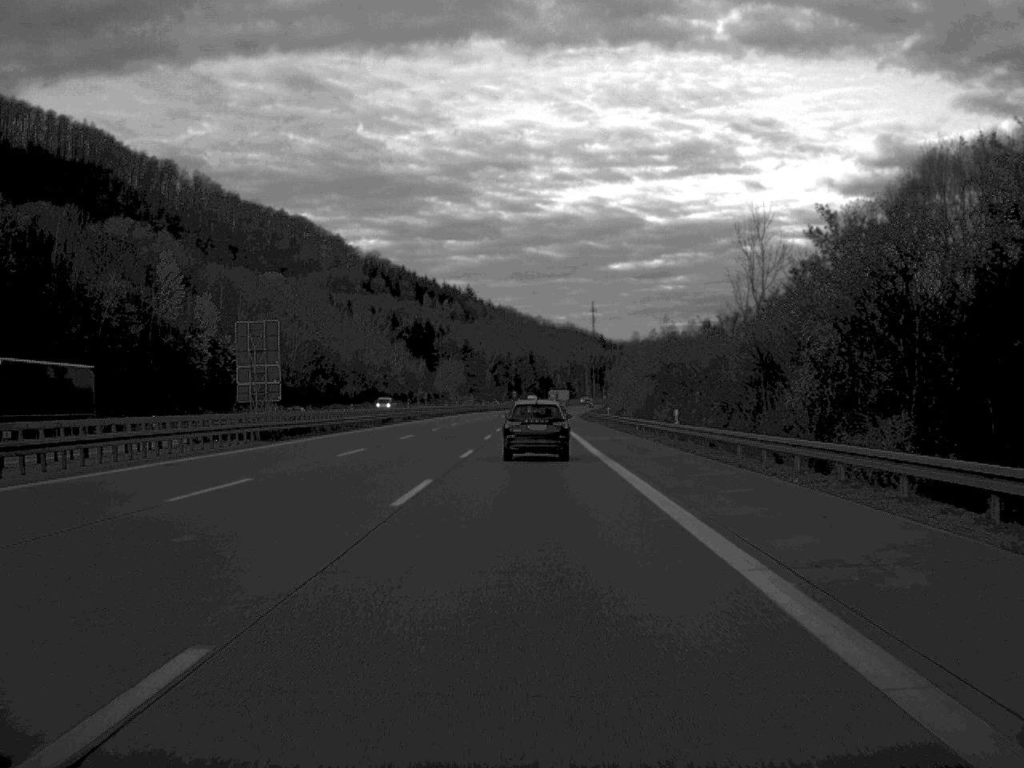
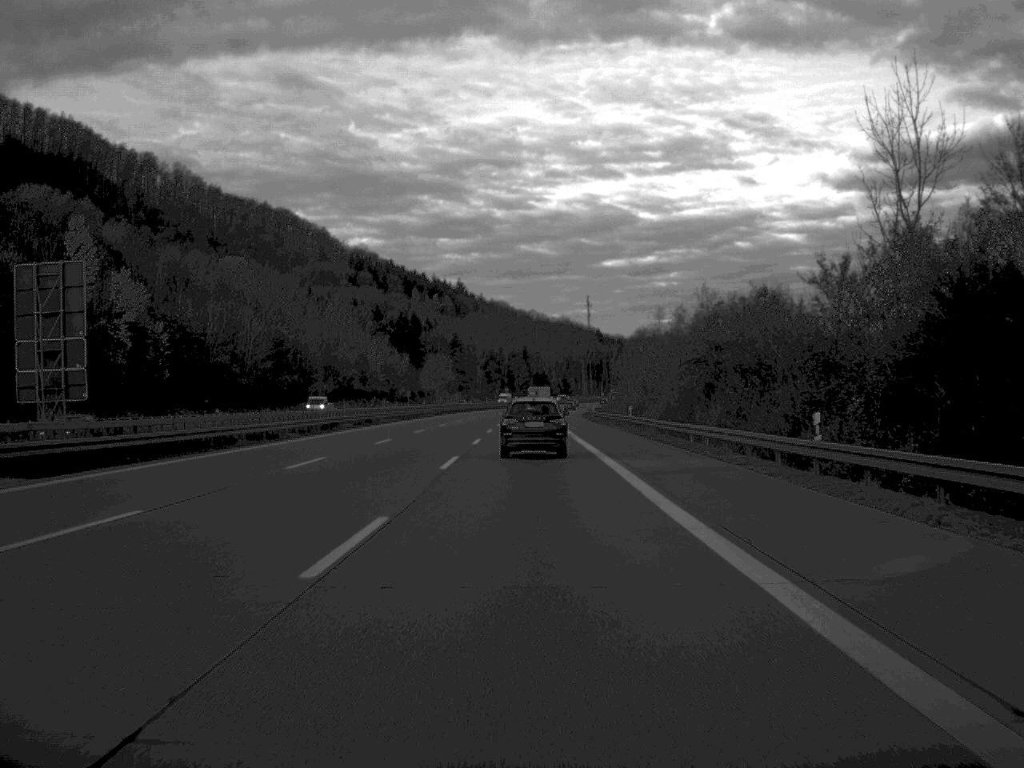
(+0.1, +25.4) m; 0°
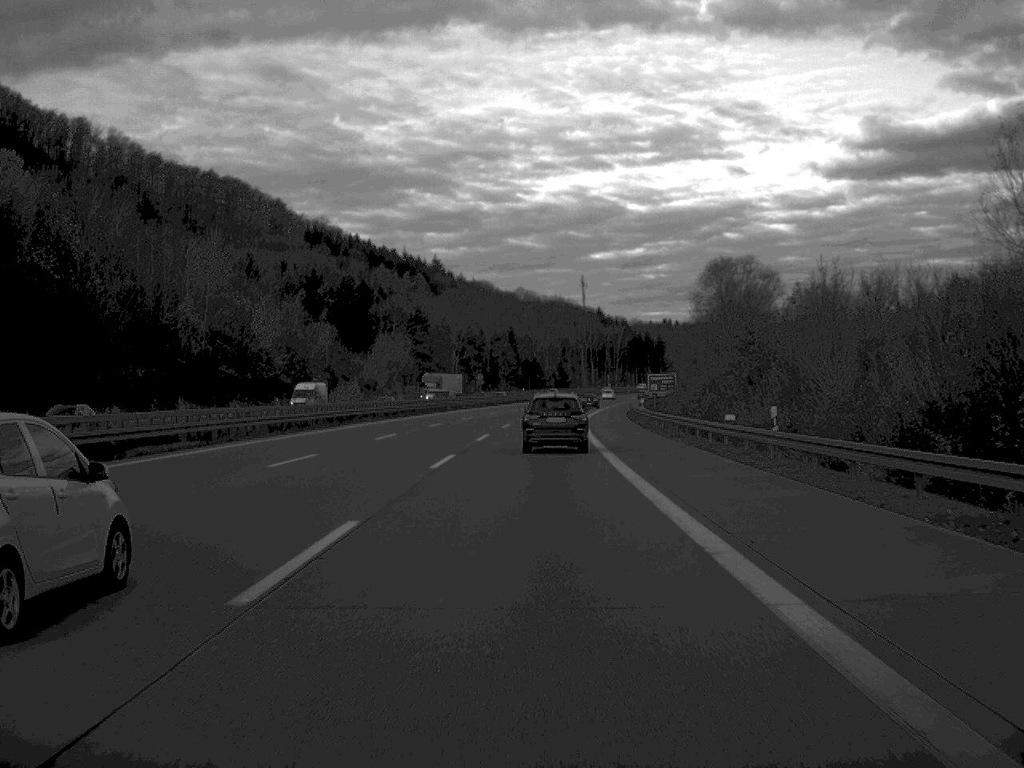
(+0.3, +91.1) m; +1°
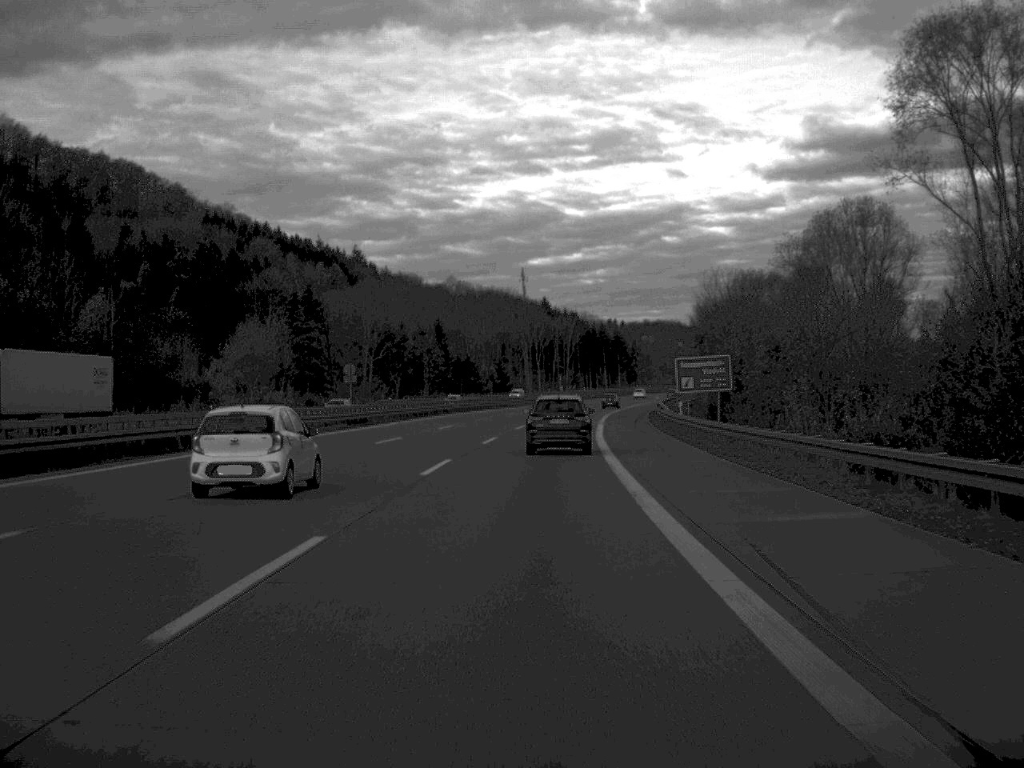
(+1.6, +72.1) m; +3°
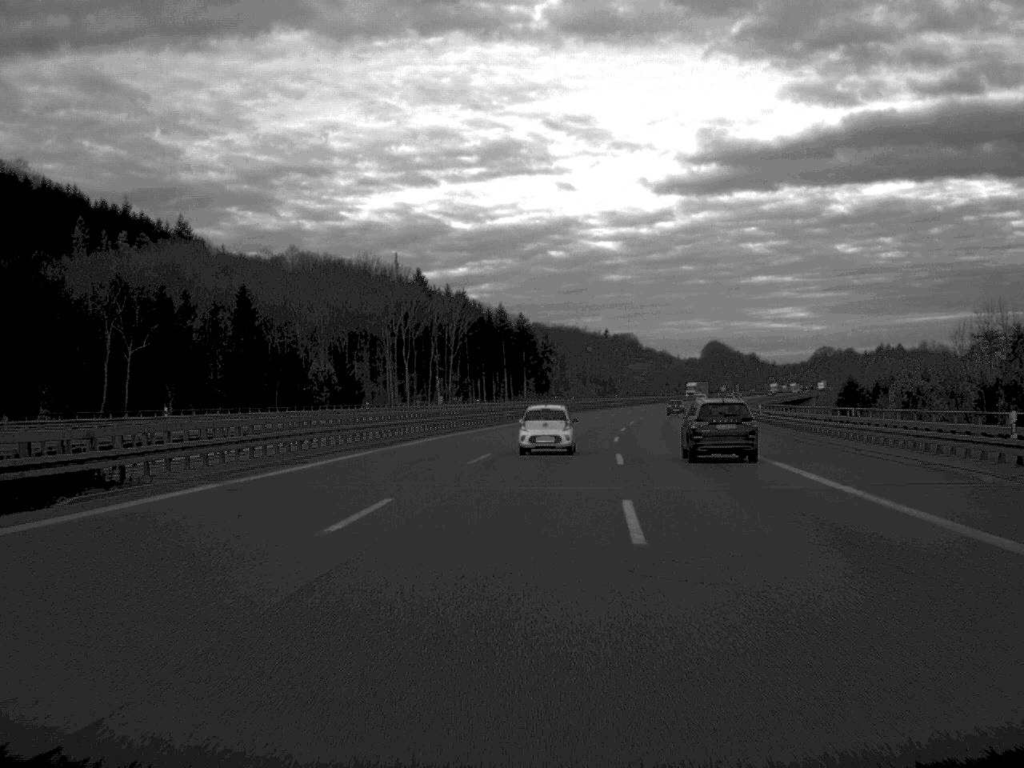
(+3.8, +119.1) m; +5°
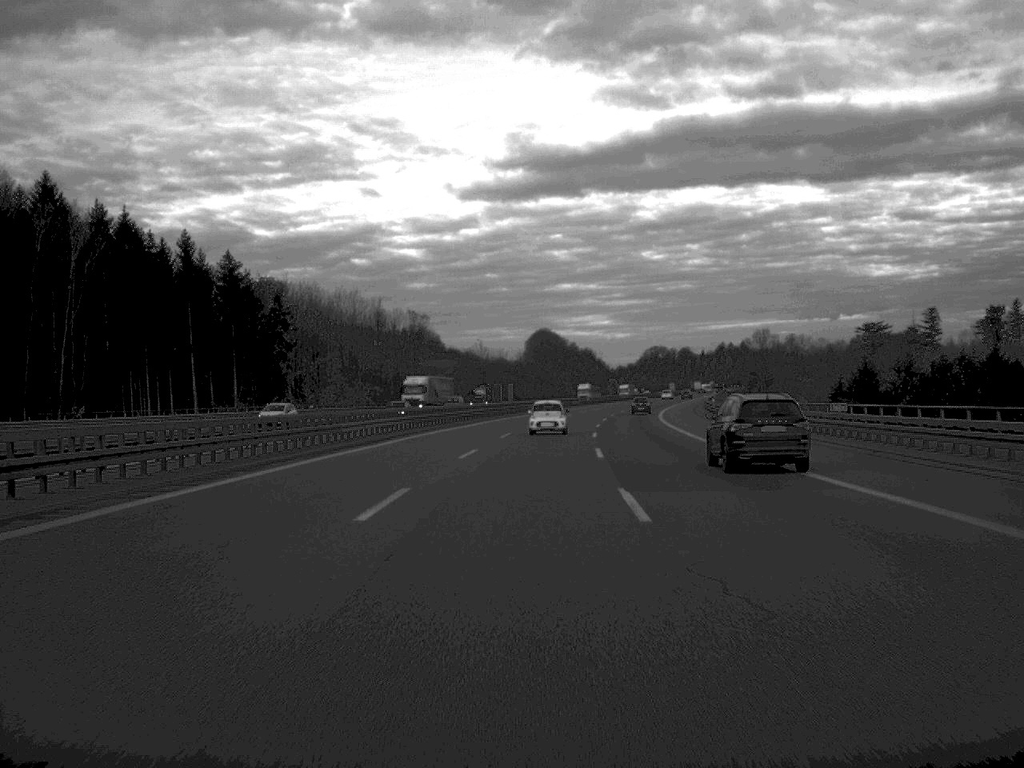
(+10.5, +122.8) m; +9°
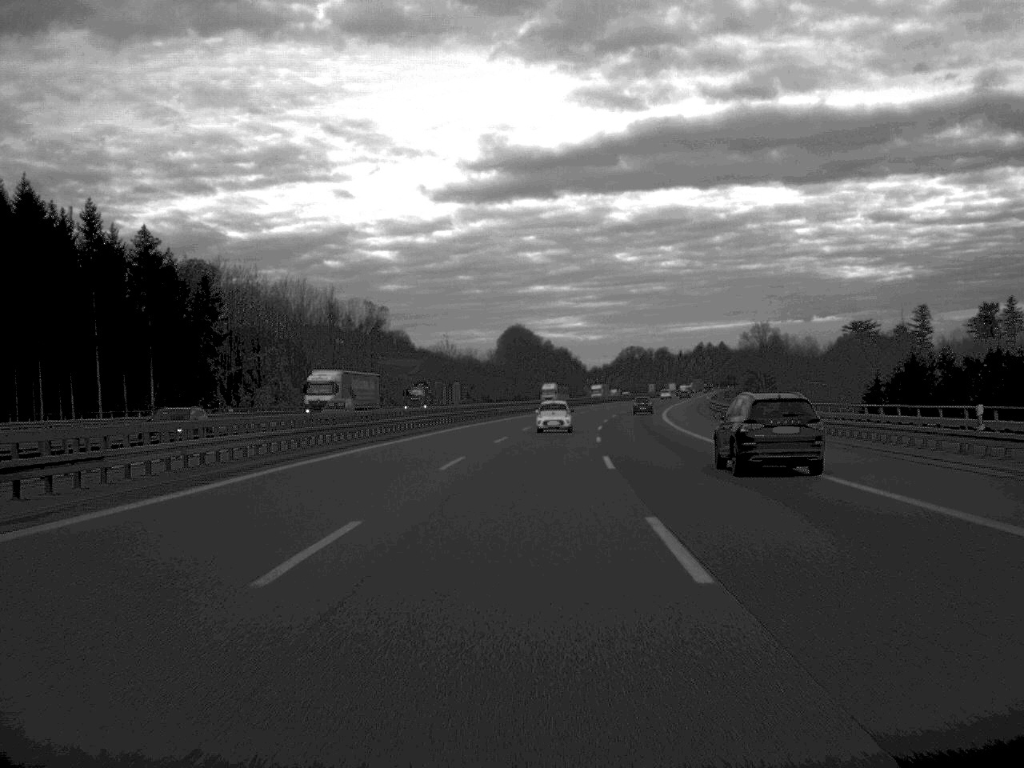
(+0.3, +23.8) m; +1°
